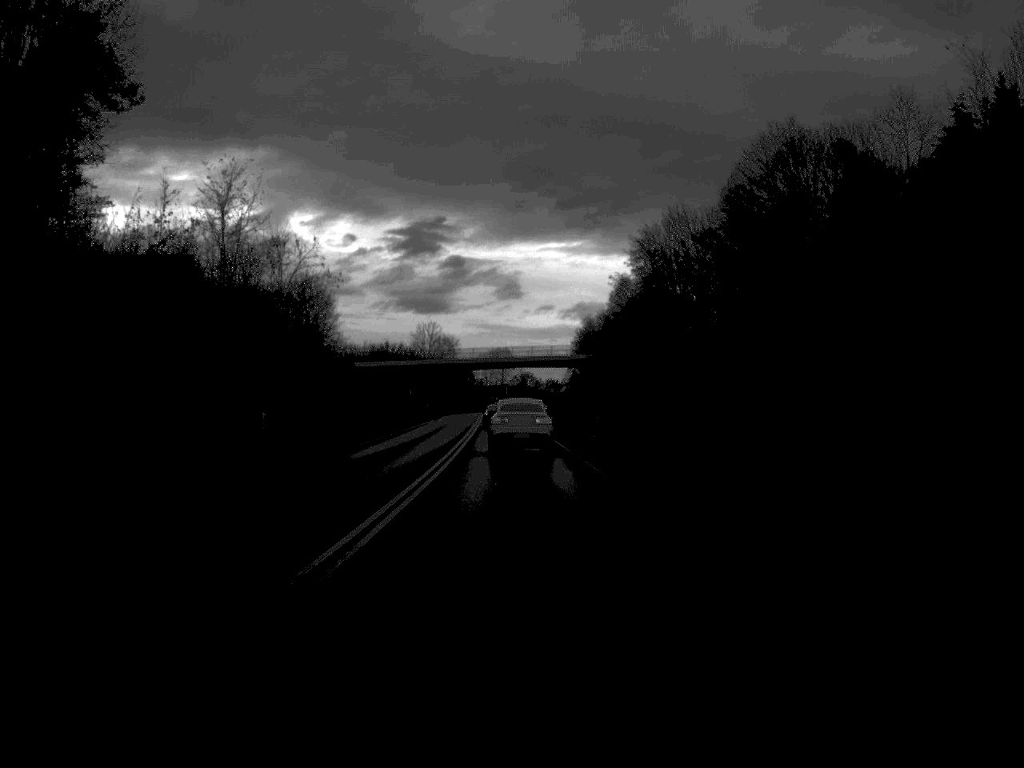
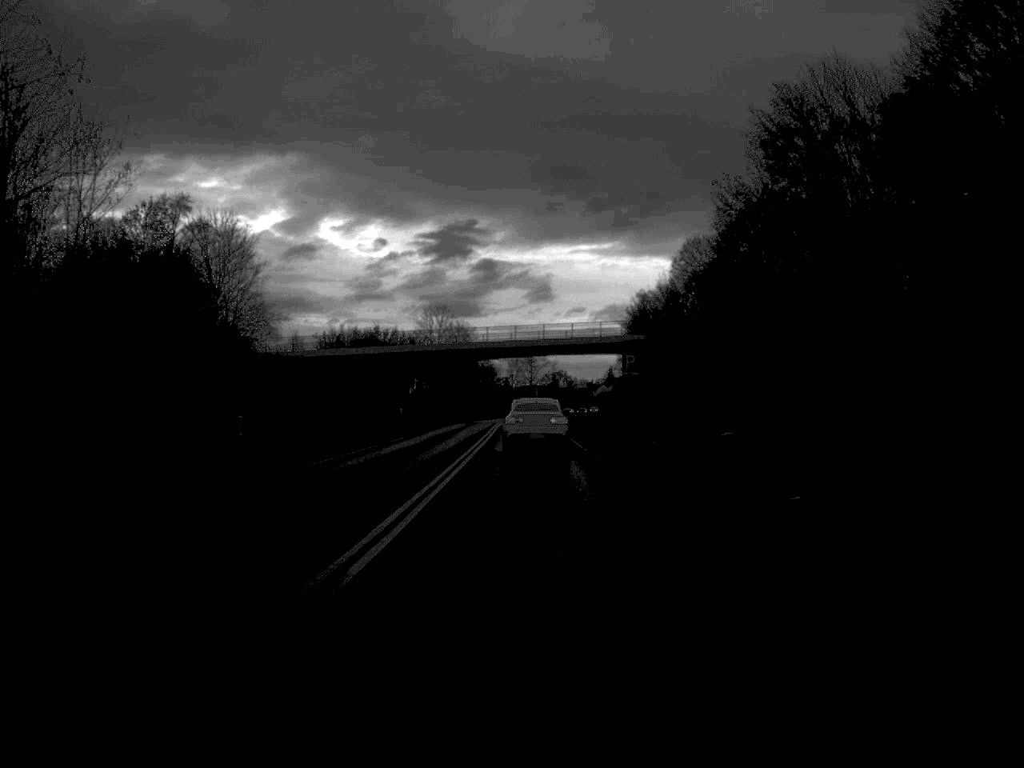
(-0.6, +48.6) m; -1°
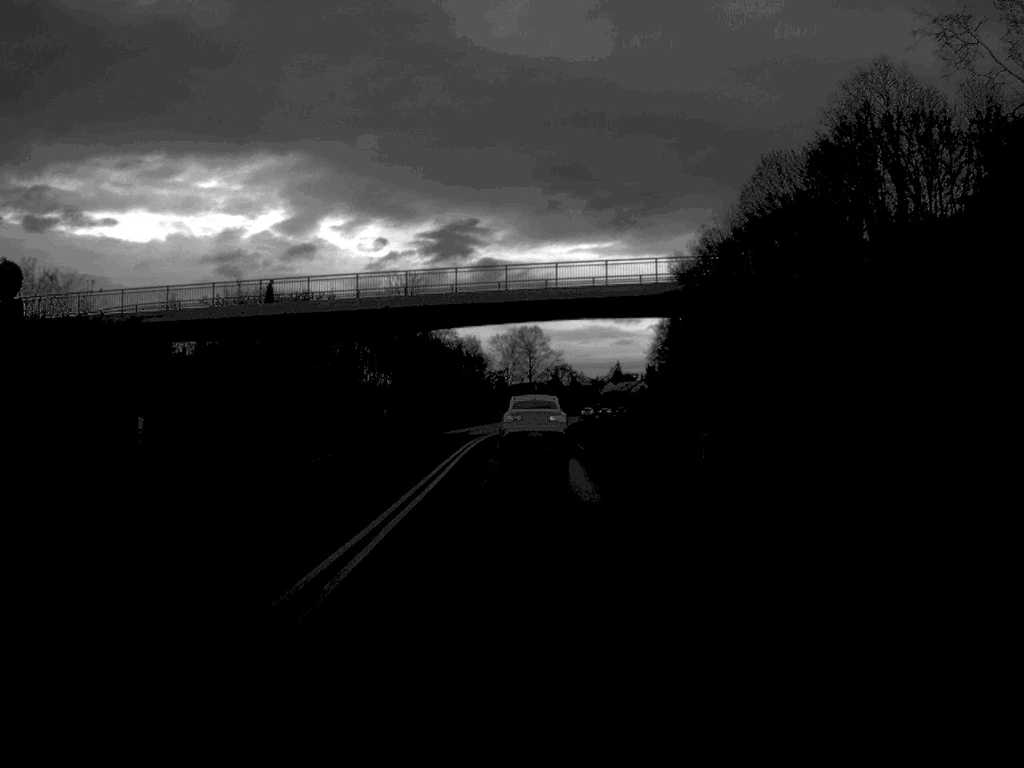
(0.0, +47.4) m; 0°
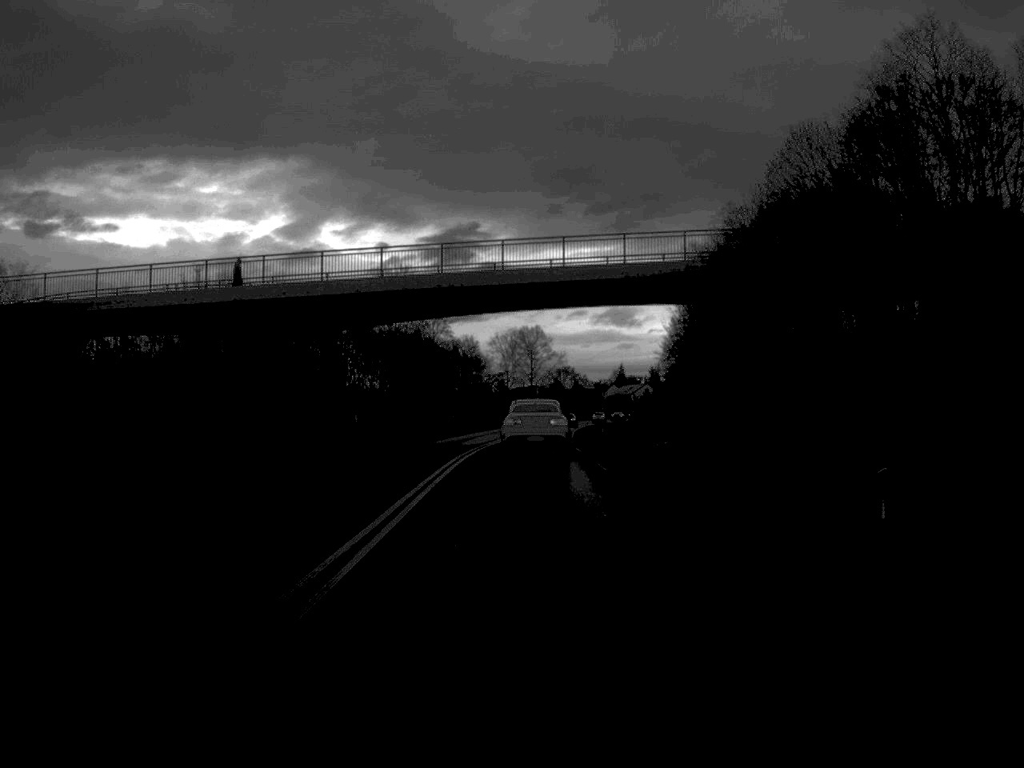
(0.0, +11.0) m; 0°
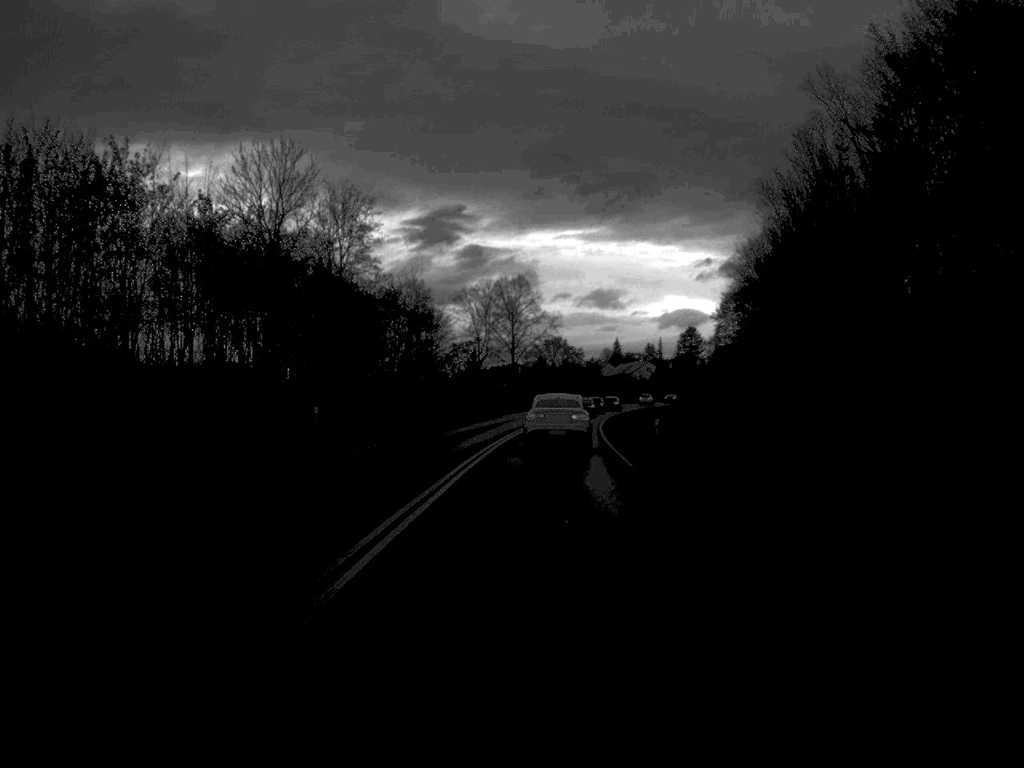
(+0.3, +57.4) m; +1°
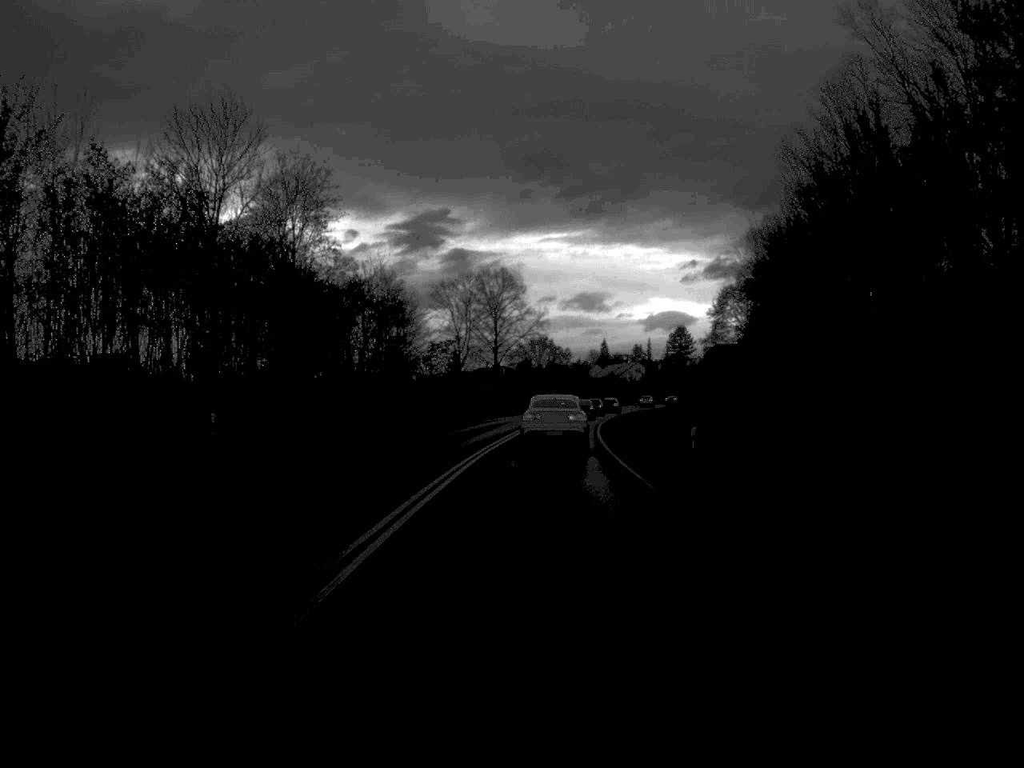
(+0.1, +10.9) m; +1°
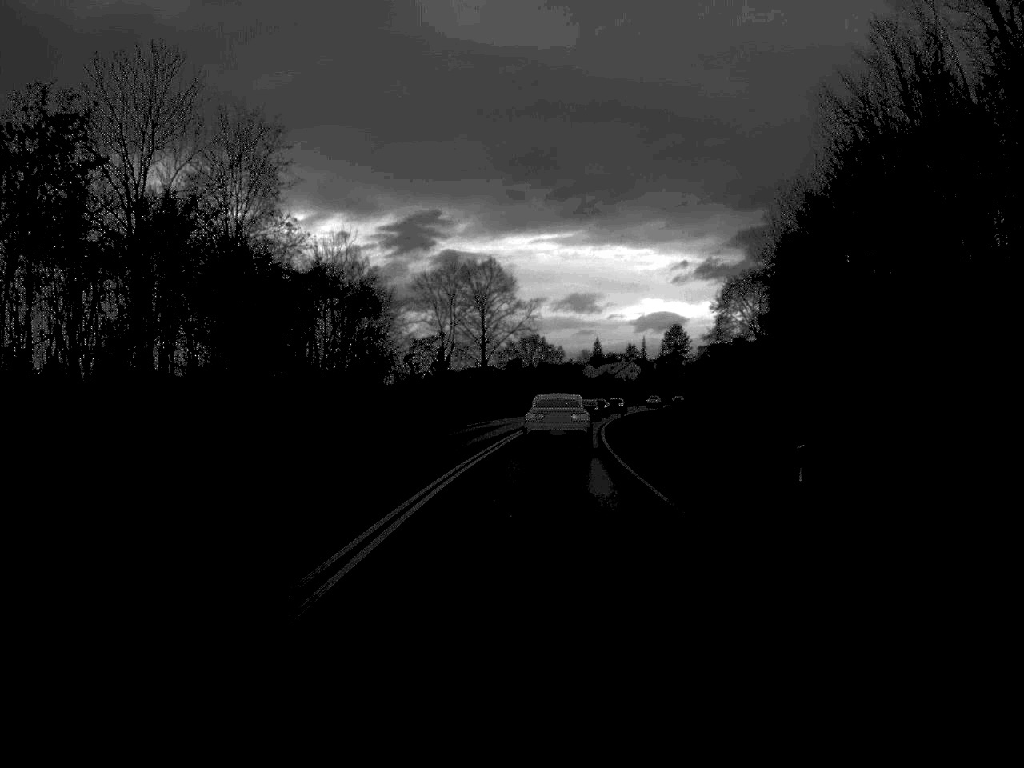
(0.0, +10.9) m; 0°
